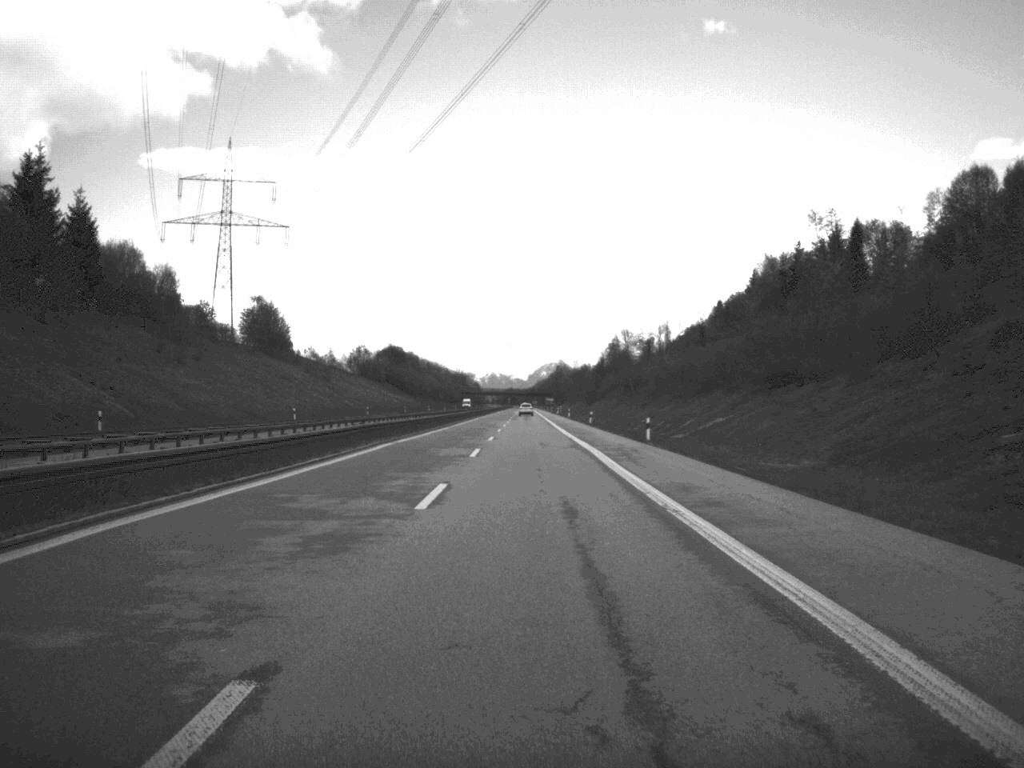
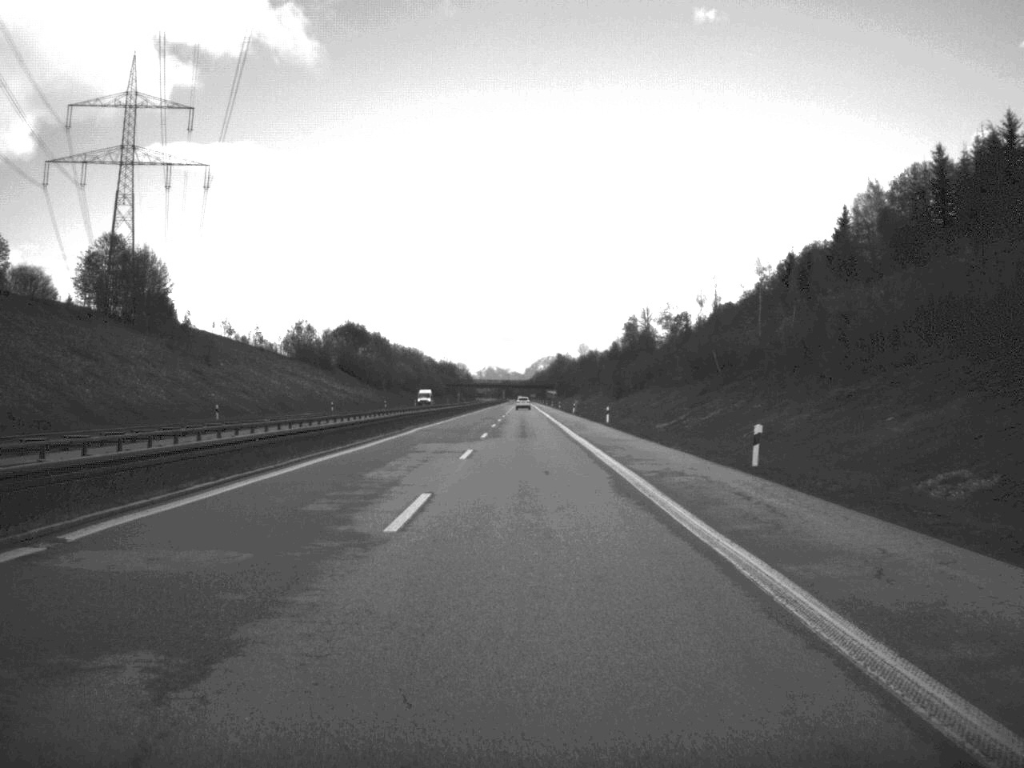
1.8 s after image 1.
(0.0, +74.7) m; 0°
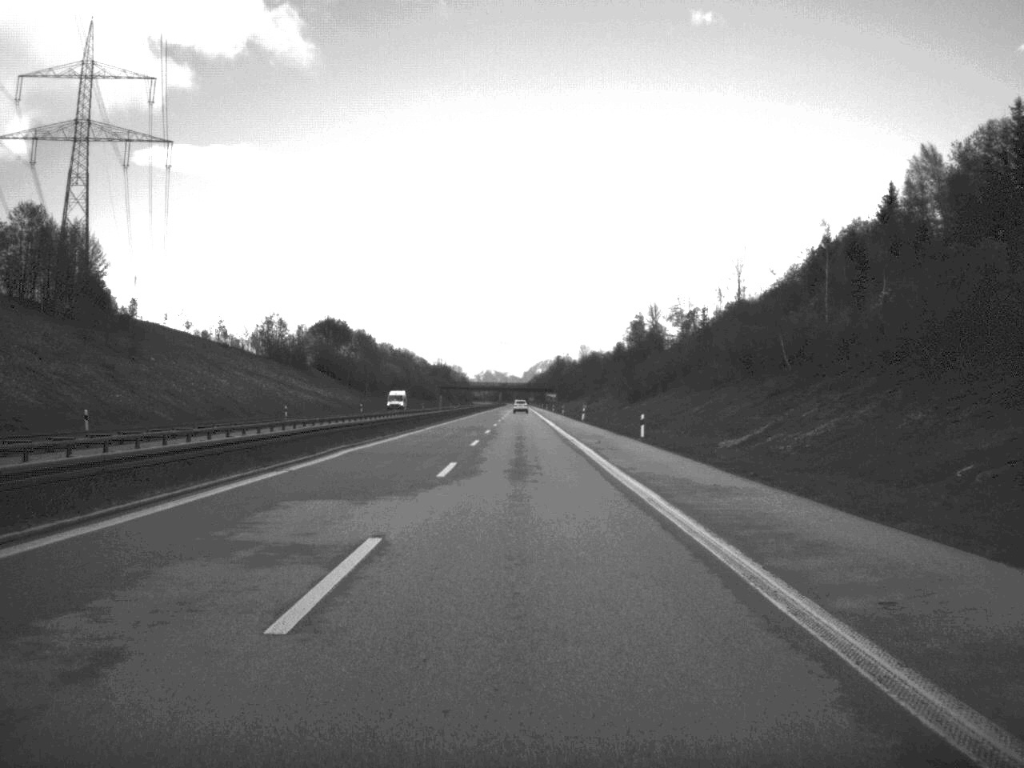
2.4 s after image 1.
(0.0, +24.0) m; 0°
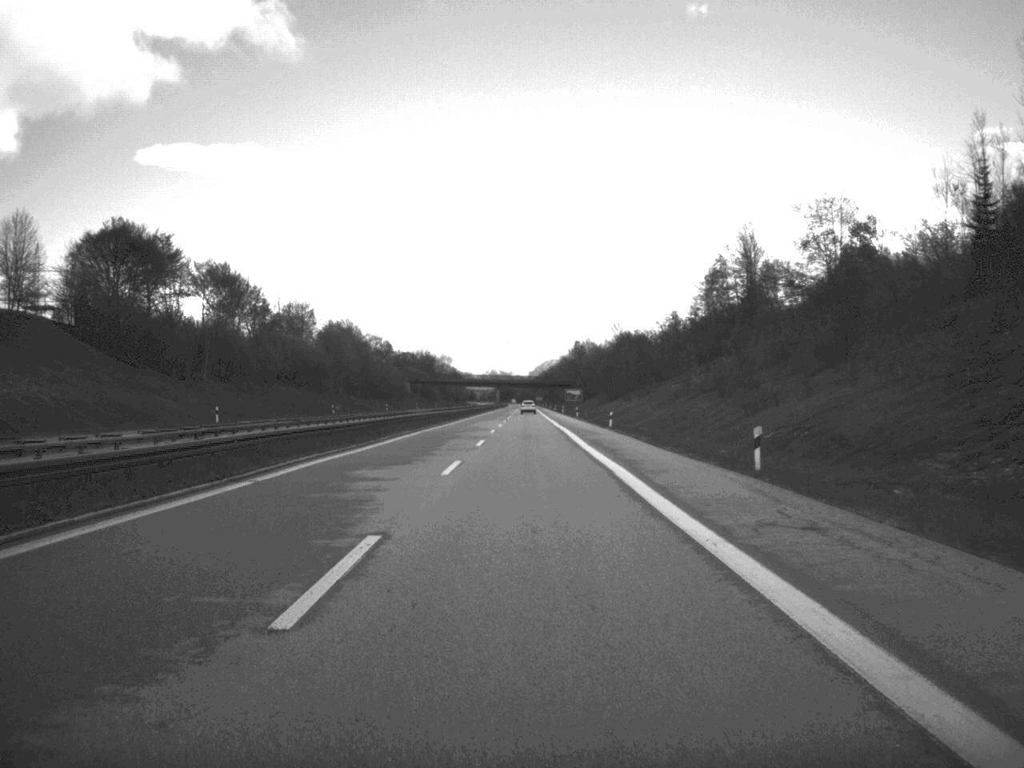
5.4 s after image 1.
(-0.6, +123.7) m; 0°
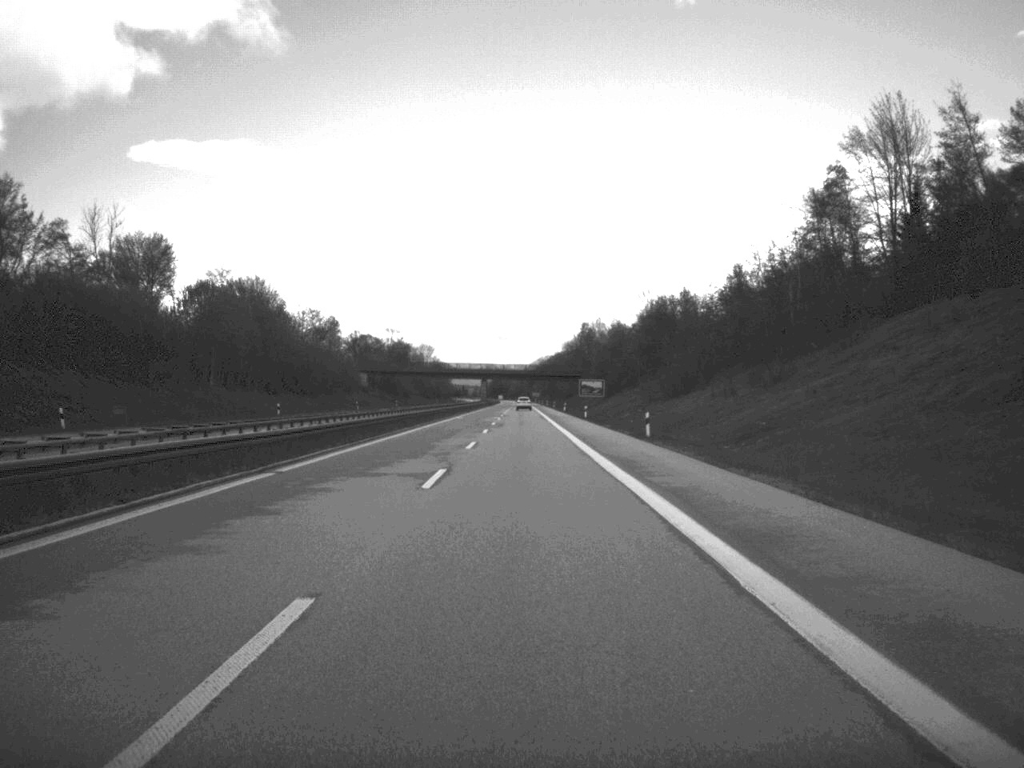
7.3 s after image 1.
(+0.1, +75.2) m; 0°
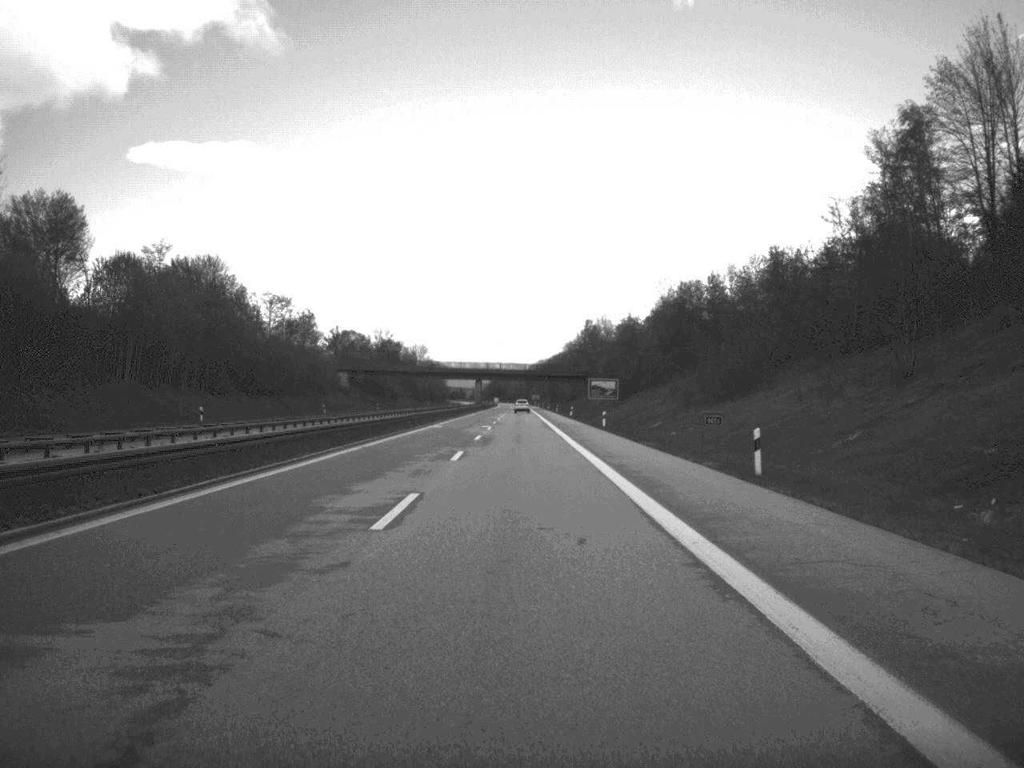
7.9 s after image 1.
(0.0, +24.2) m; 0°
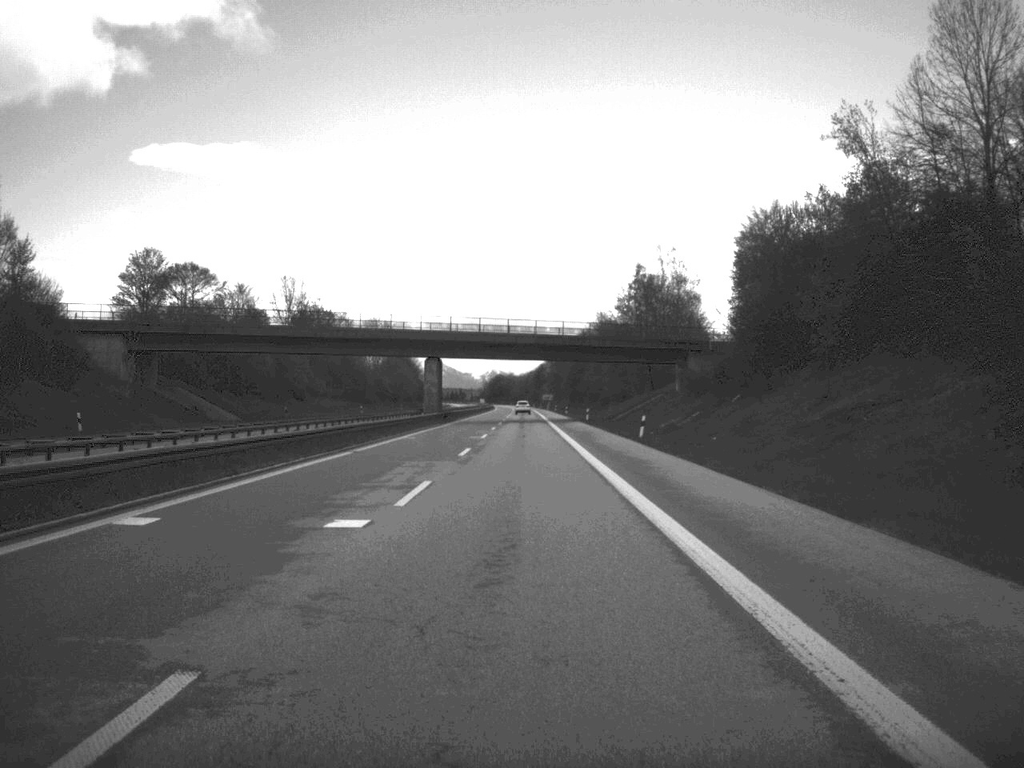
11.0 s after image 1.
(-0.5, +119.8) m; 0°
